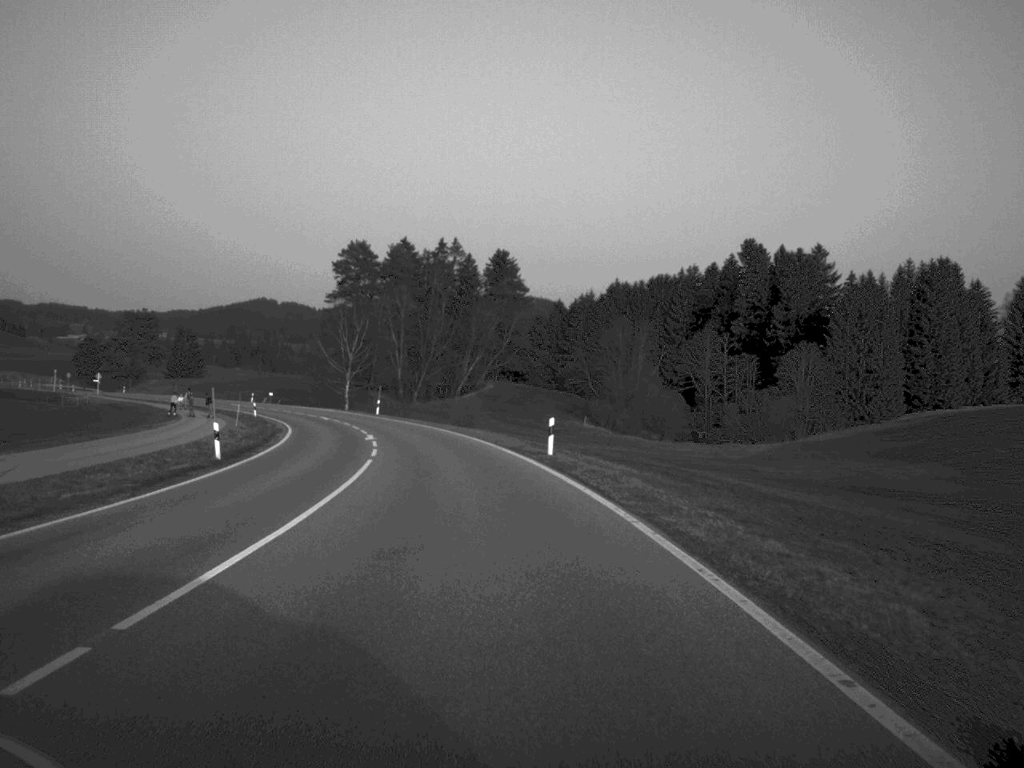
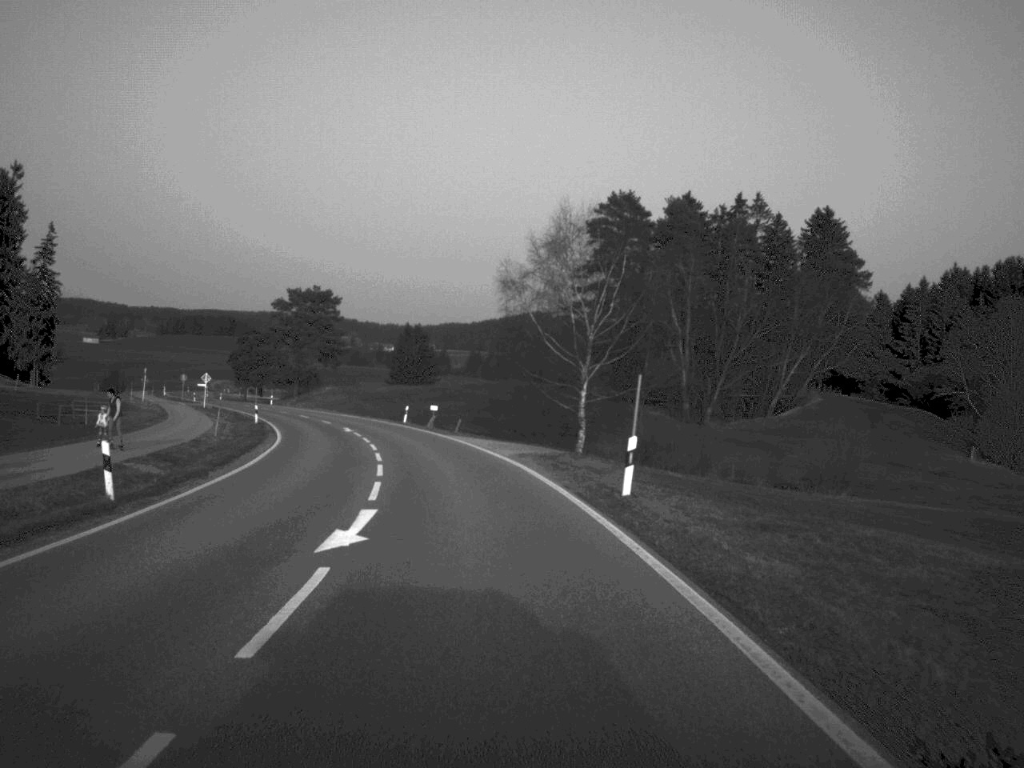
(-6.5, +62.6) m; -12°
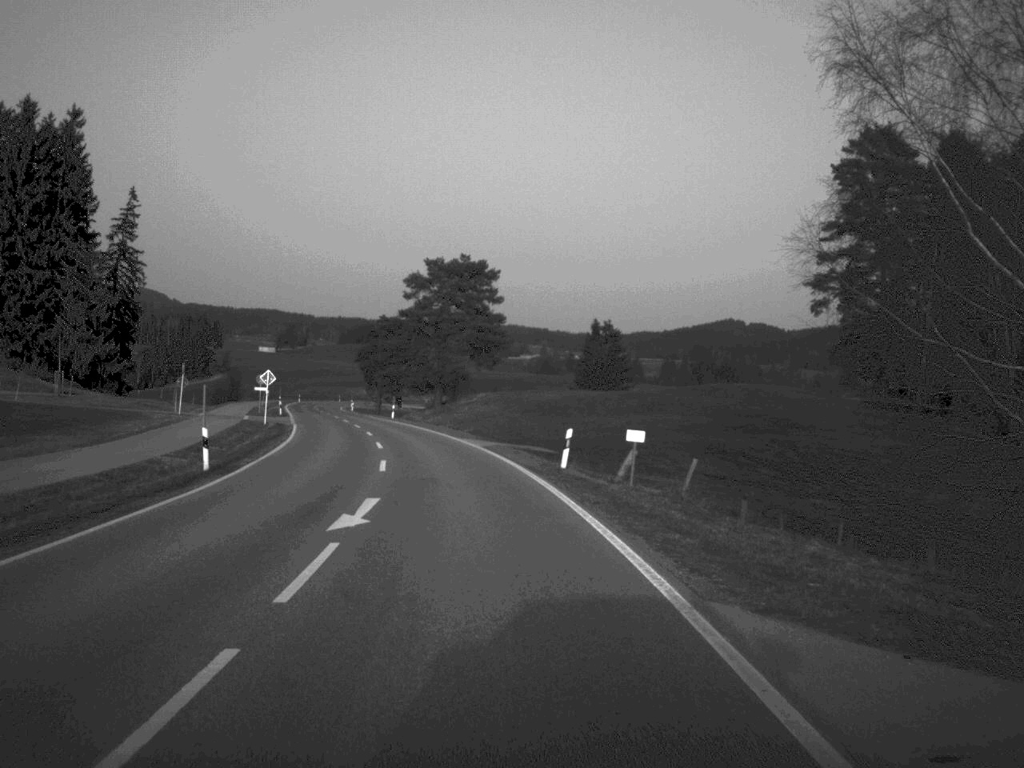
(-2.9, +40.0) m; -9°
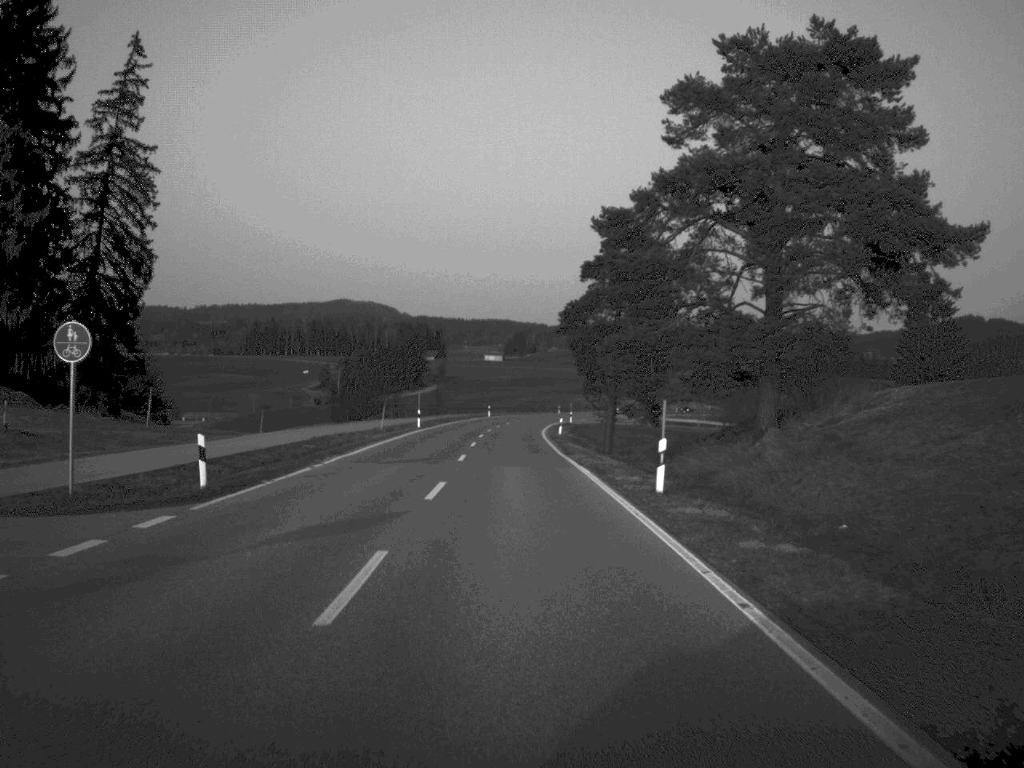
(-7.2, +67.1) m; -10°
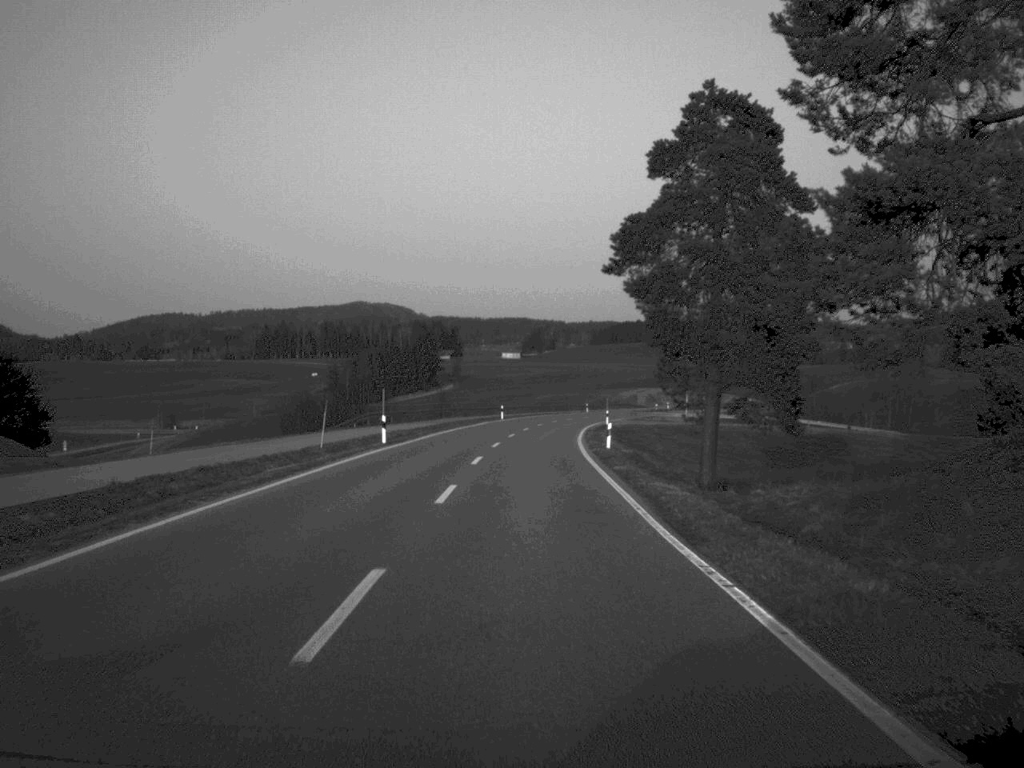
(-0.2, +26.5) m; -1°
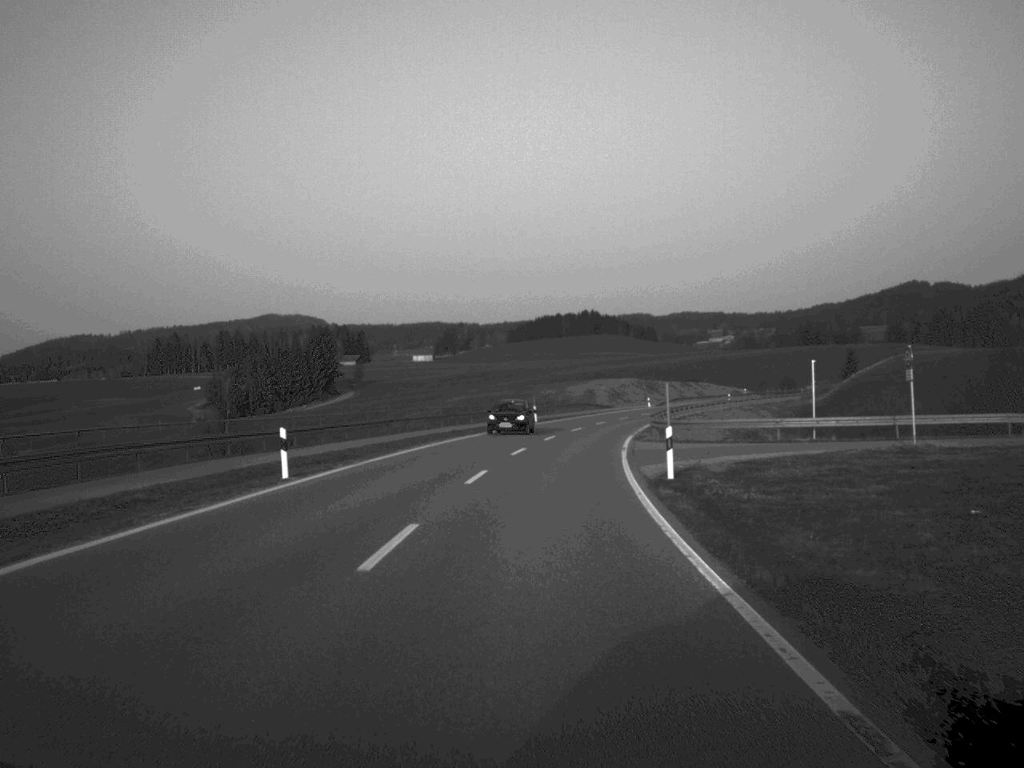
(+1.5, +68.8) m; +4°
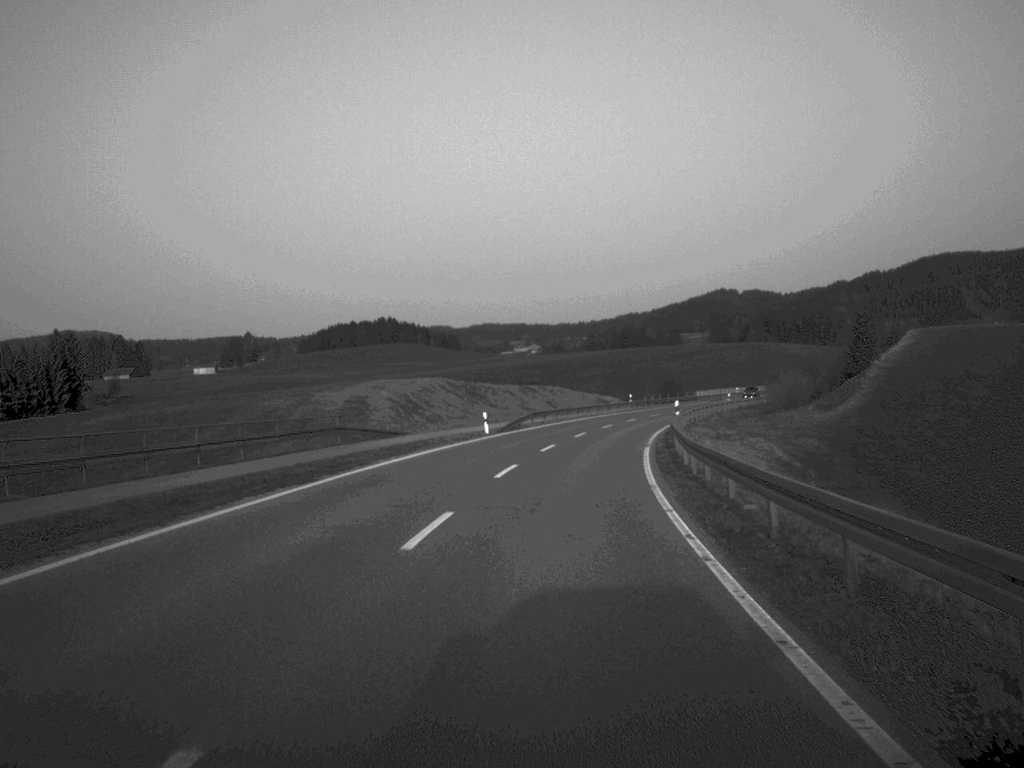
(+5.2, +70.8) m; +9°
